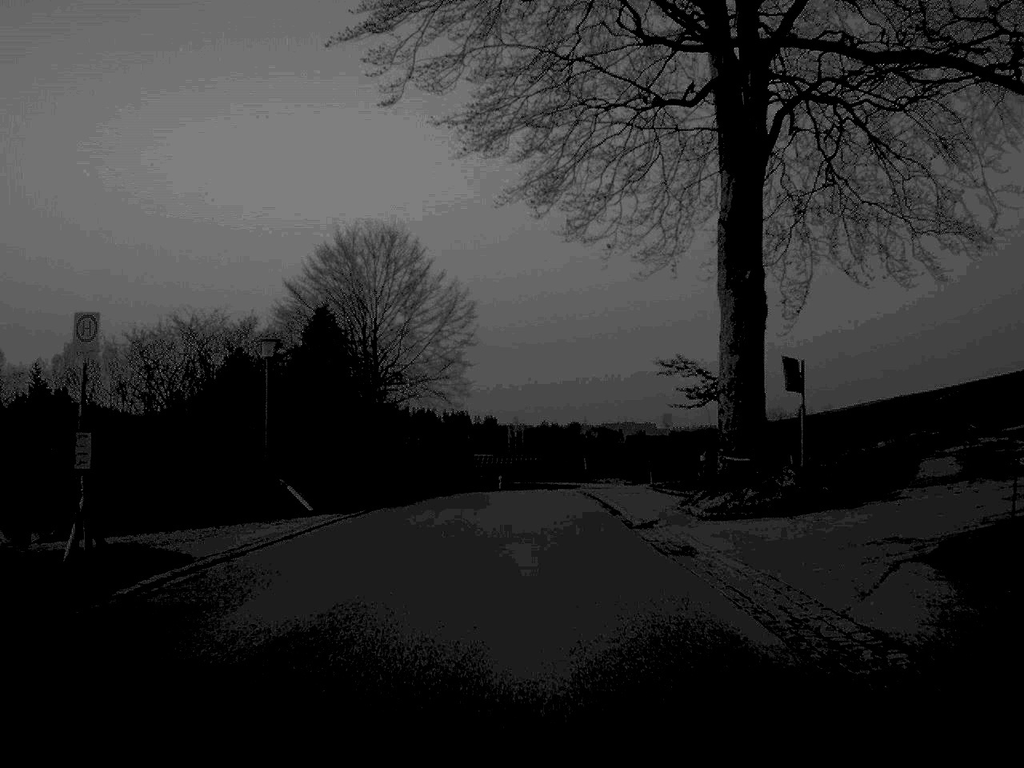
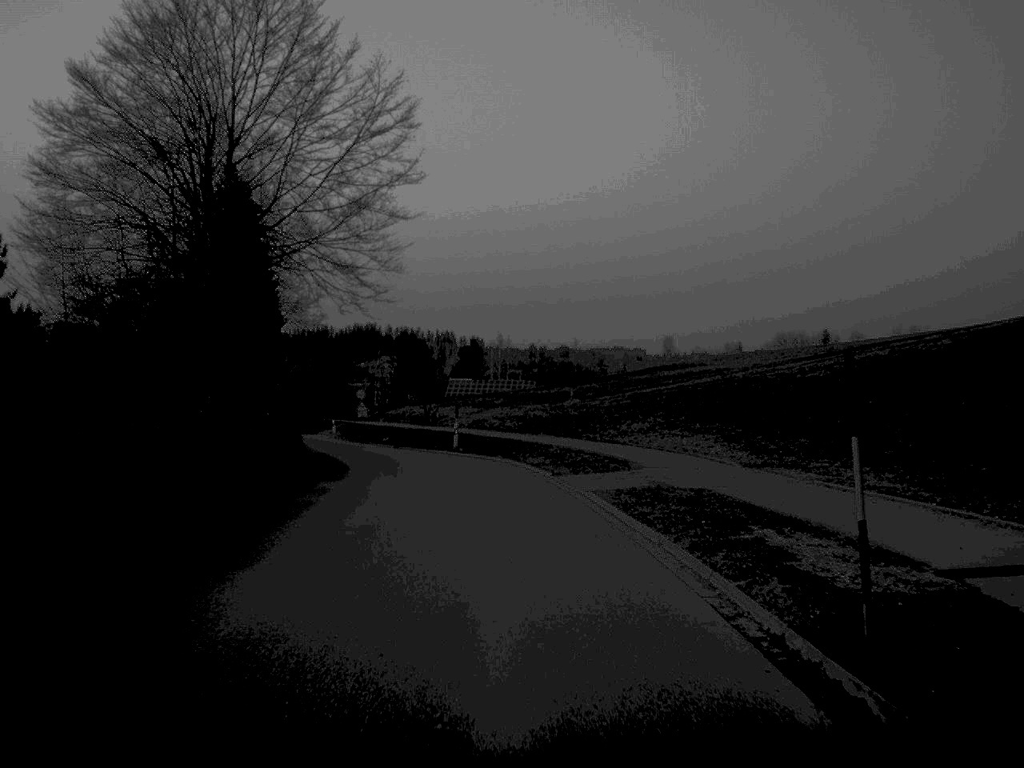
(+0.4, +44.0) m; +1°
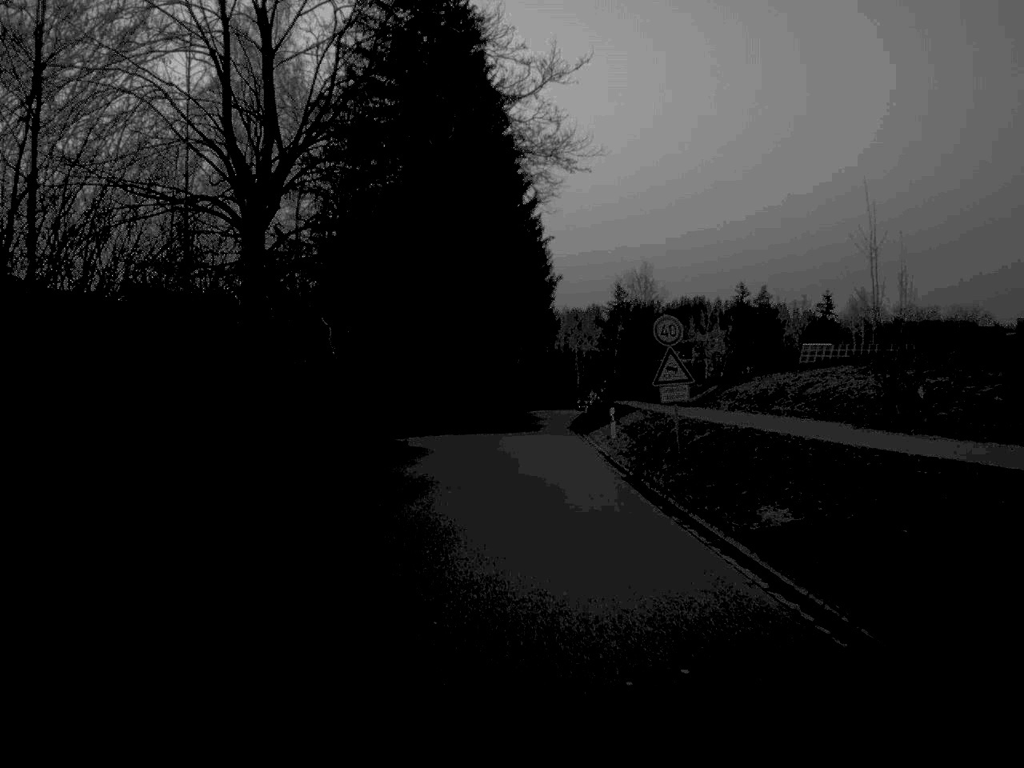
(-6.3, +53.3) m; -15°
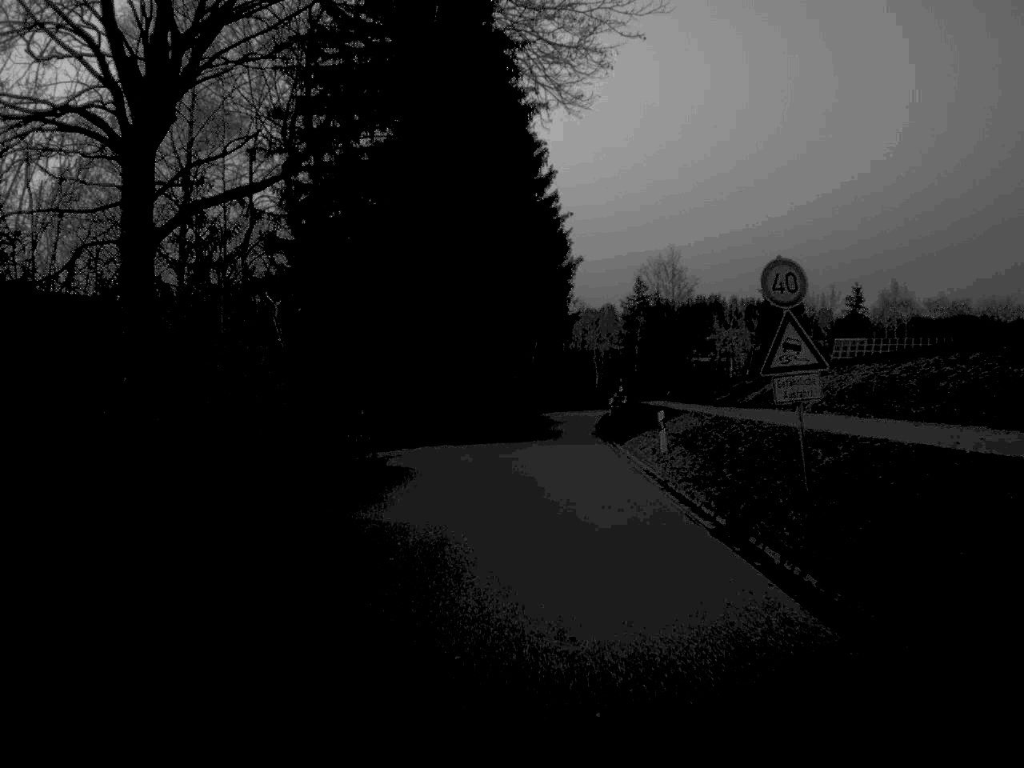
(-0.1, +10.2) m; -1°
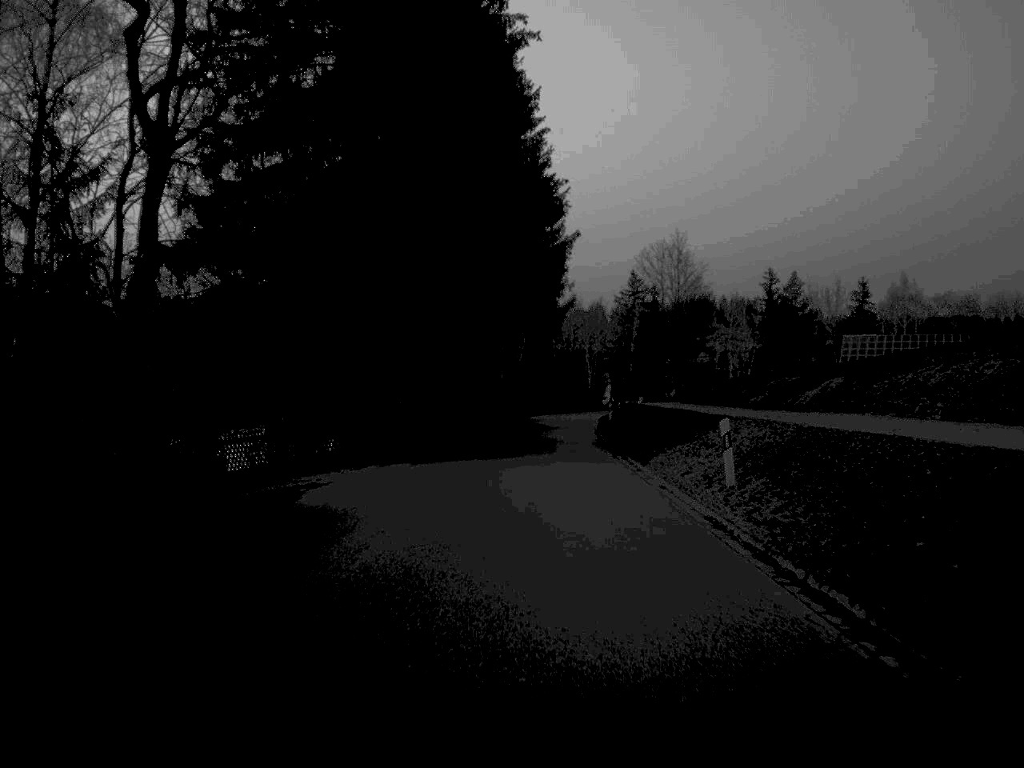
(0.0, +10.7) m; +1°
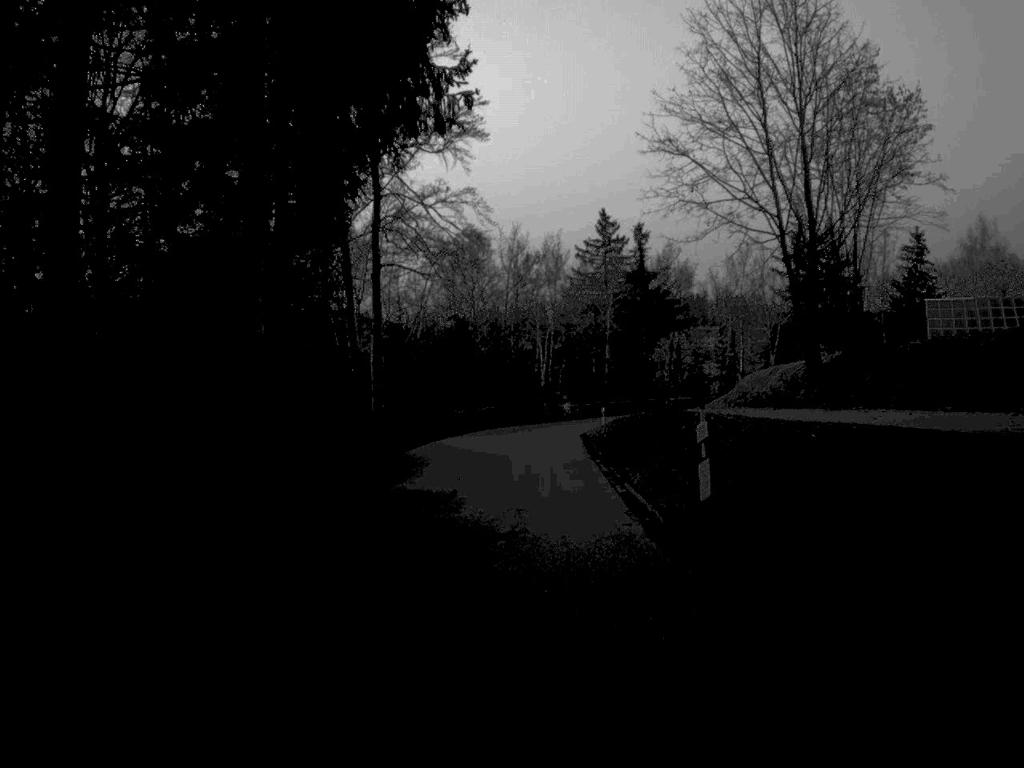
(+1.7, +53.3) m; +3°
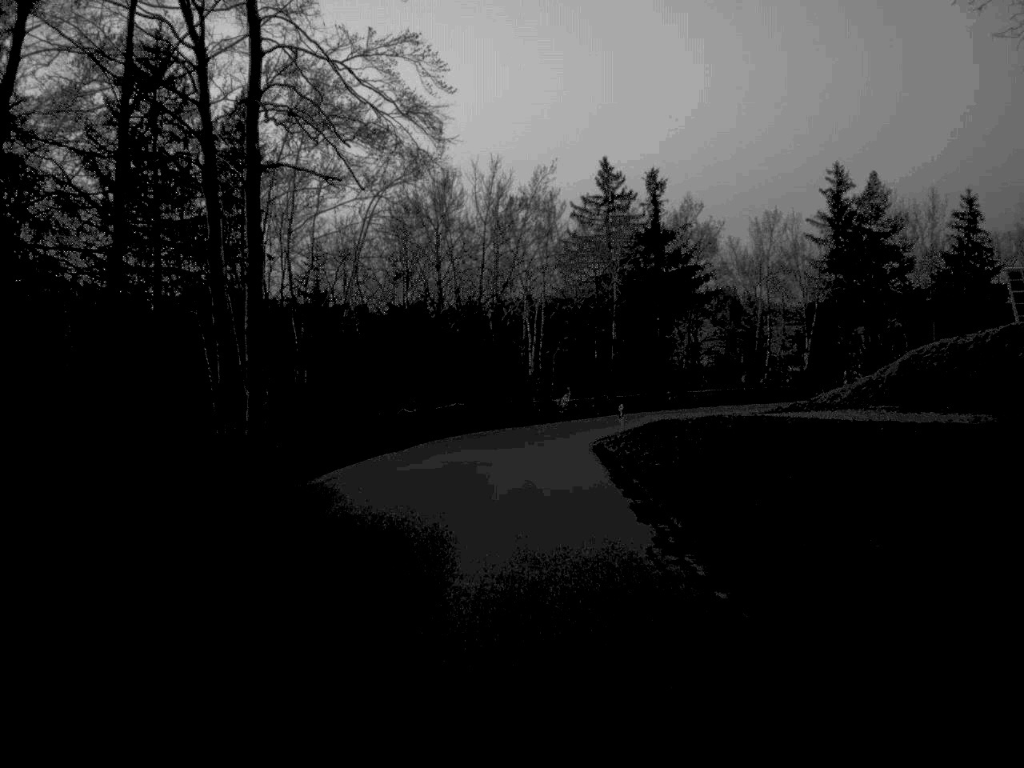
(+0.1, +20.4) m; +1°
